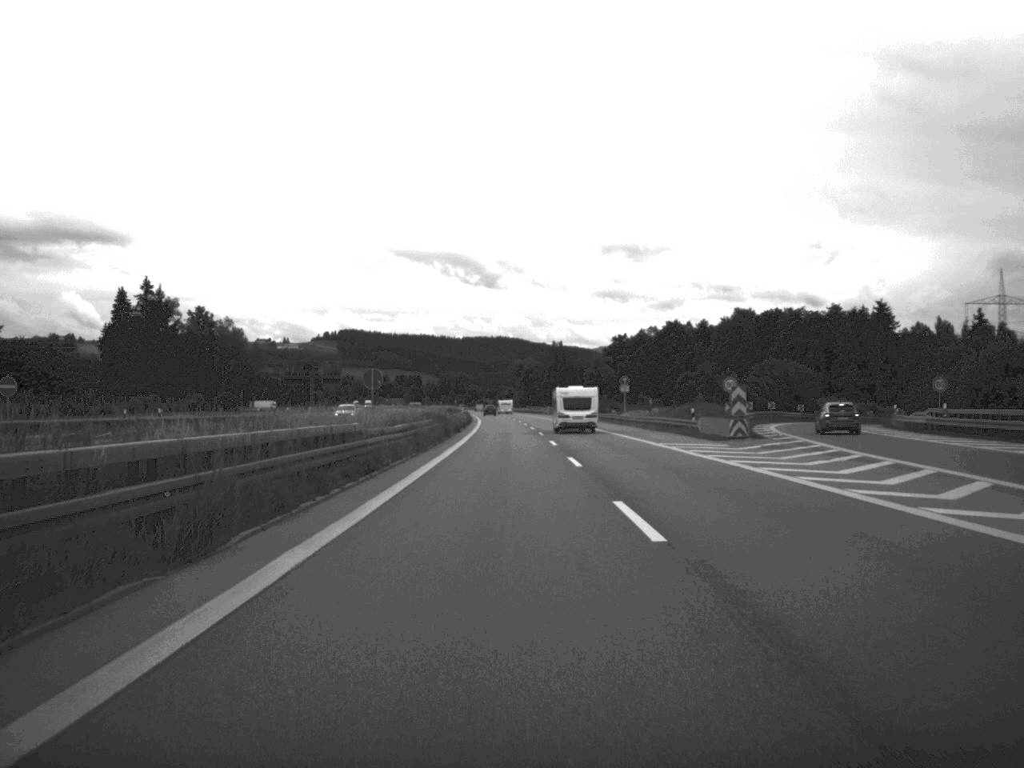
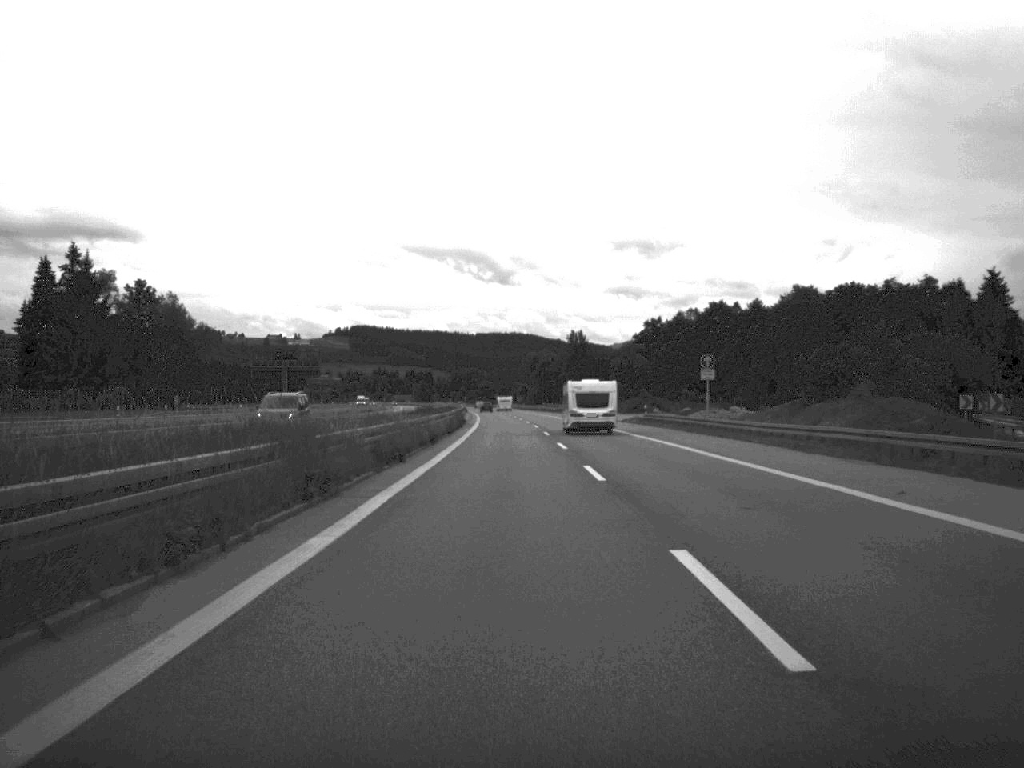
(-0.3, +42.4) m; -1°
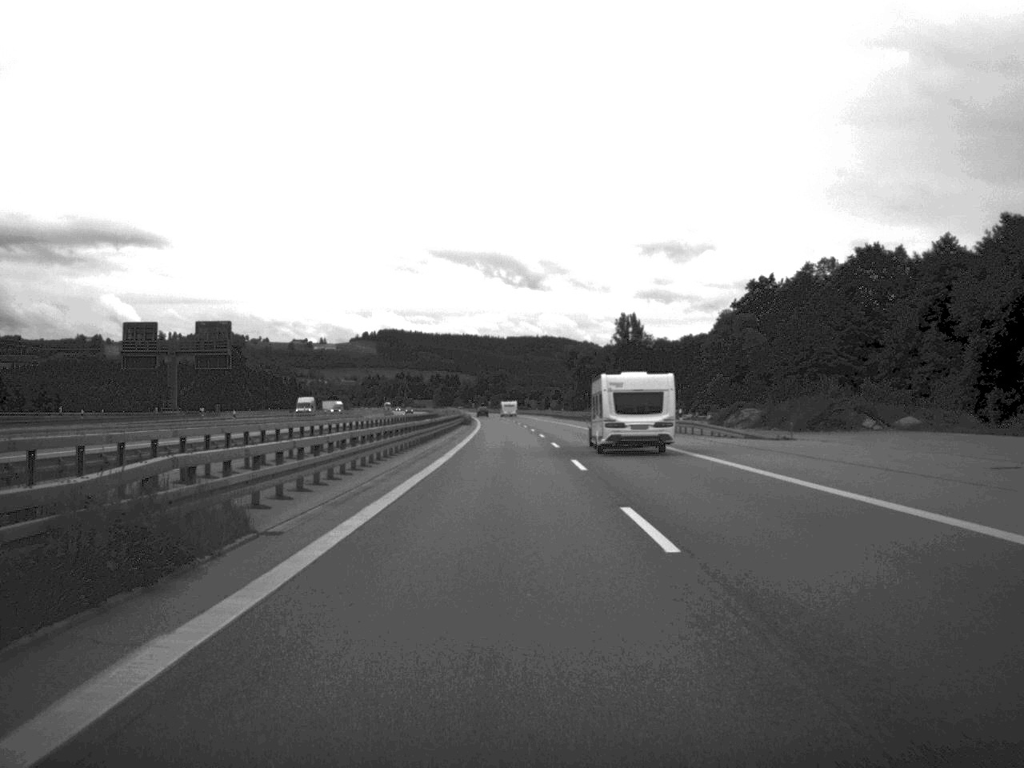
(-1.1, +82.3) m; -2°
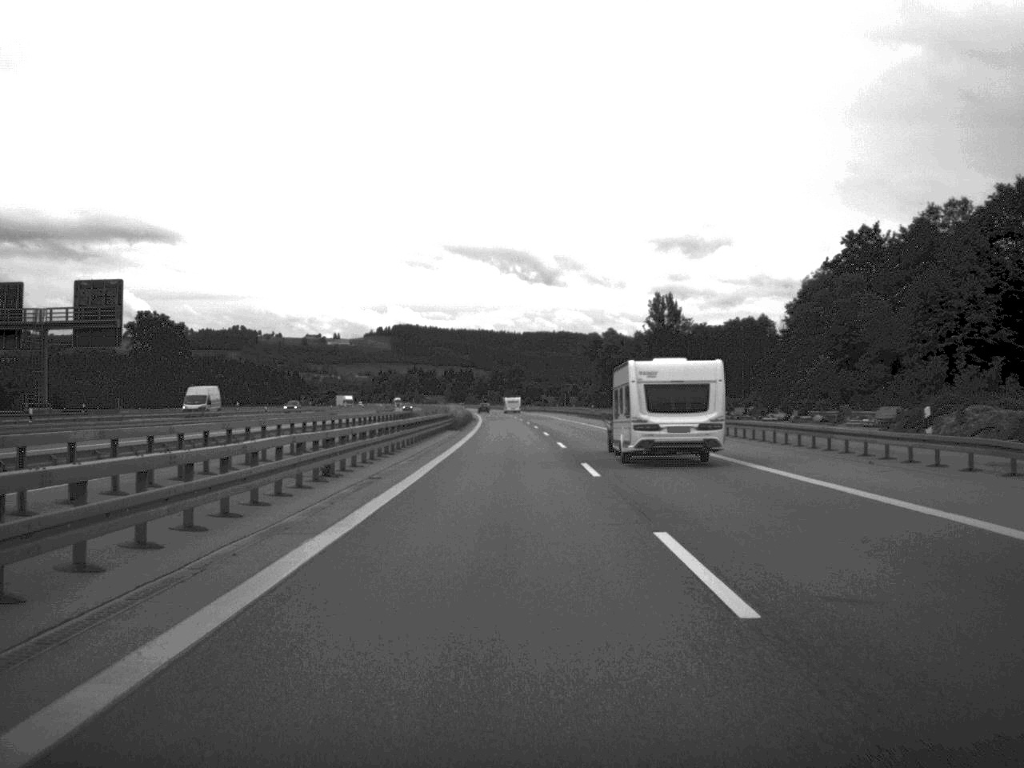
(-0.2, +39.8) m; -1°
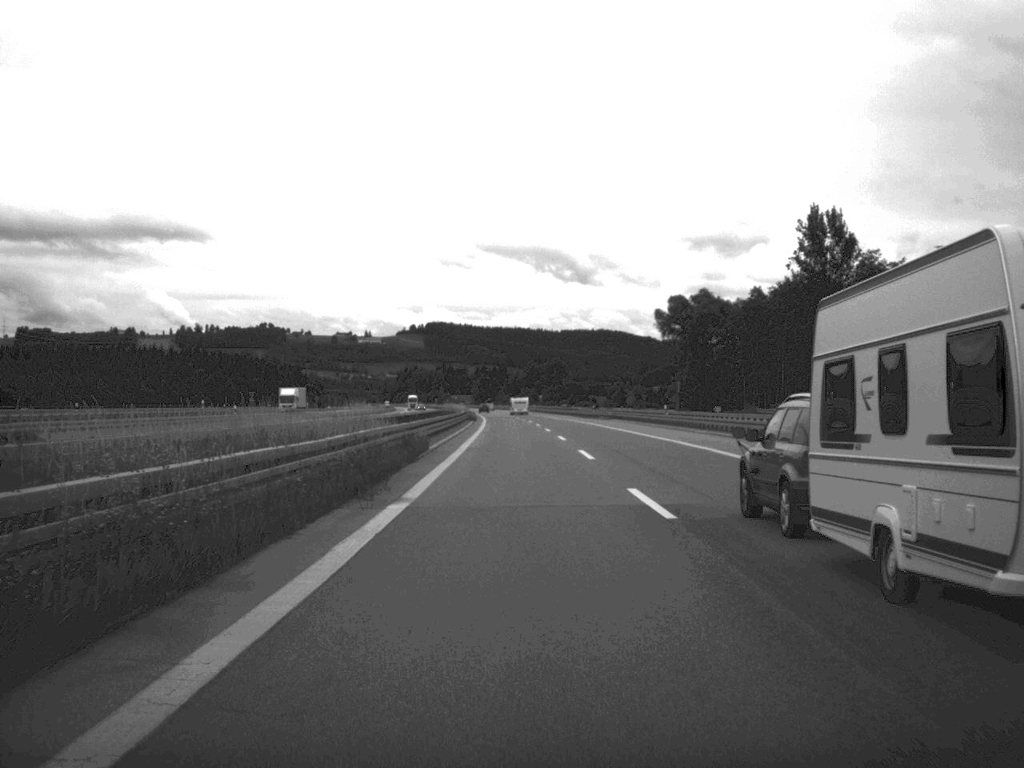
(-1.8, +101.3) m; -2°
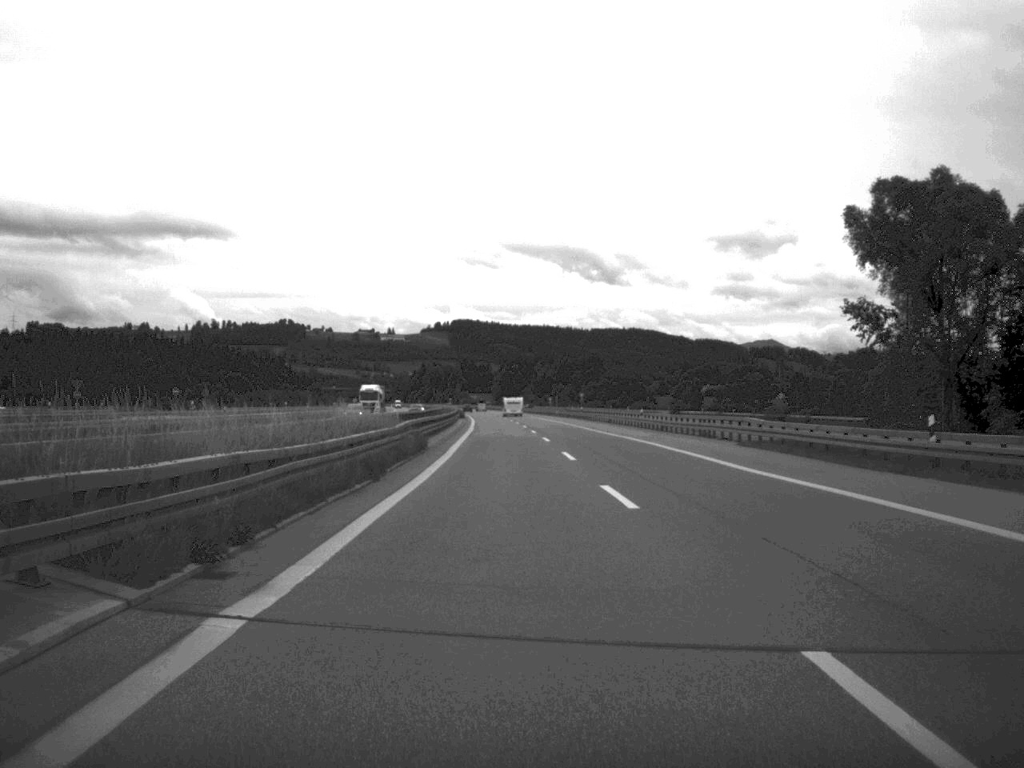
(-1.2, +103.2) m; -1°
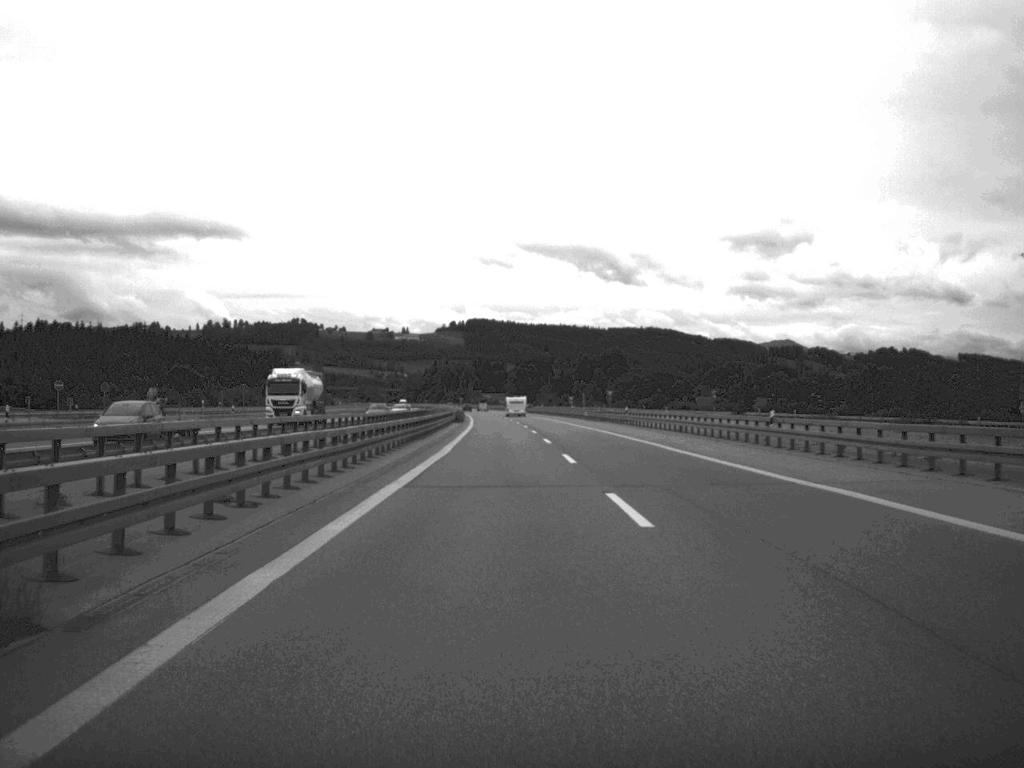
(-0.3, +39.7) m; -1°
